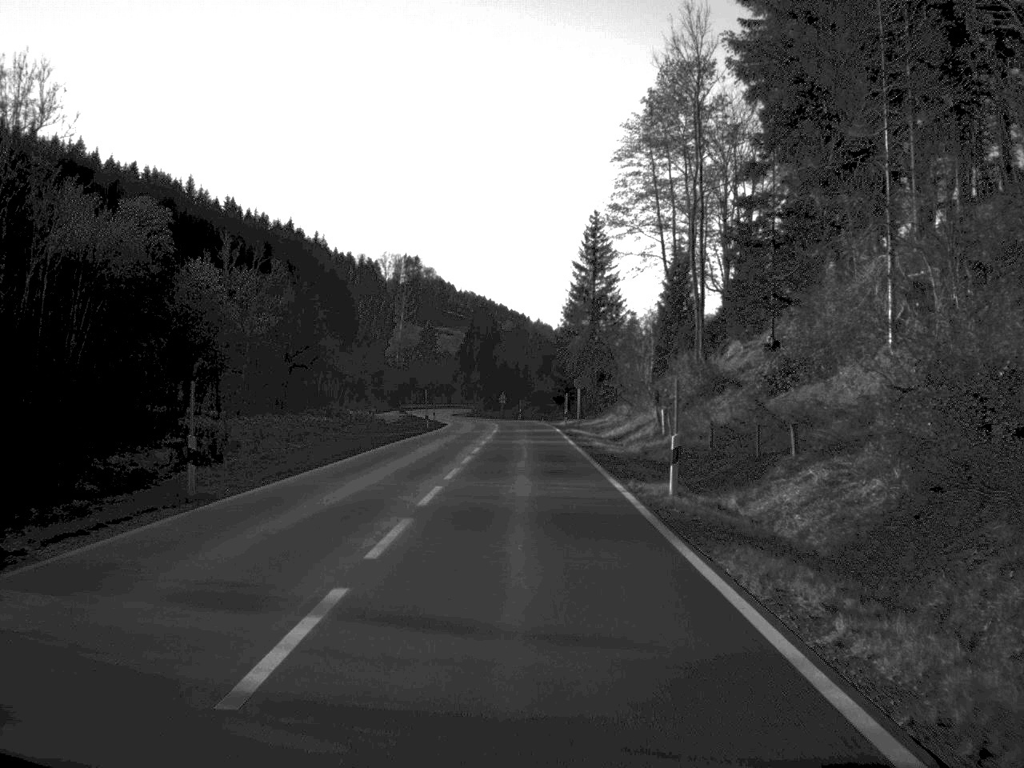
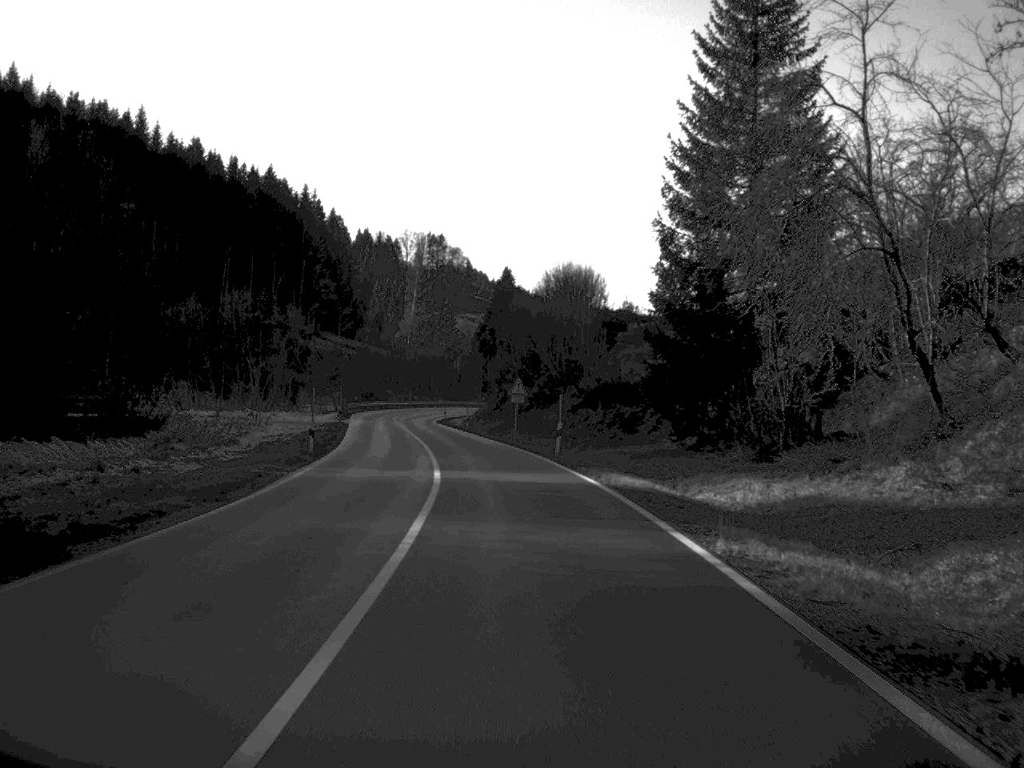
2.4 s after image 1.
(-0.5, +75.1) m; -2°
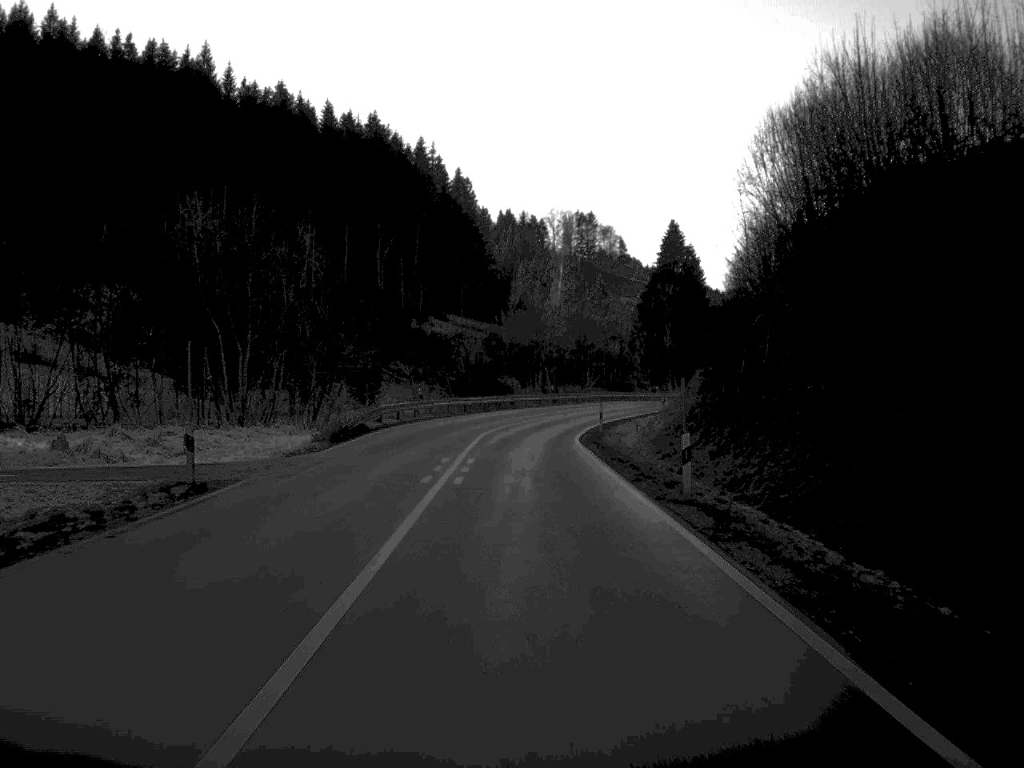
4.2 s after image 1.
(-3.6, +56.8) m; -7°
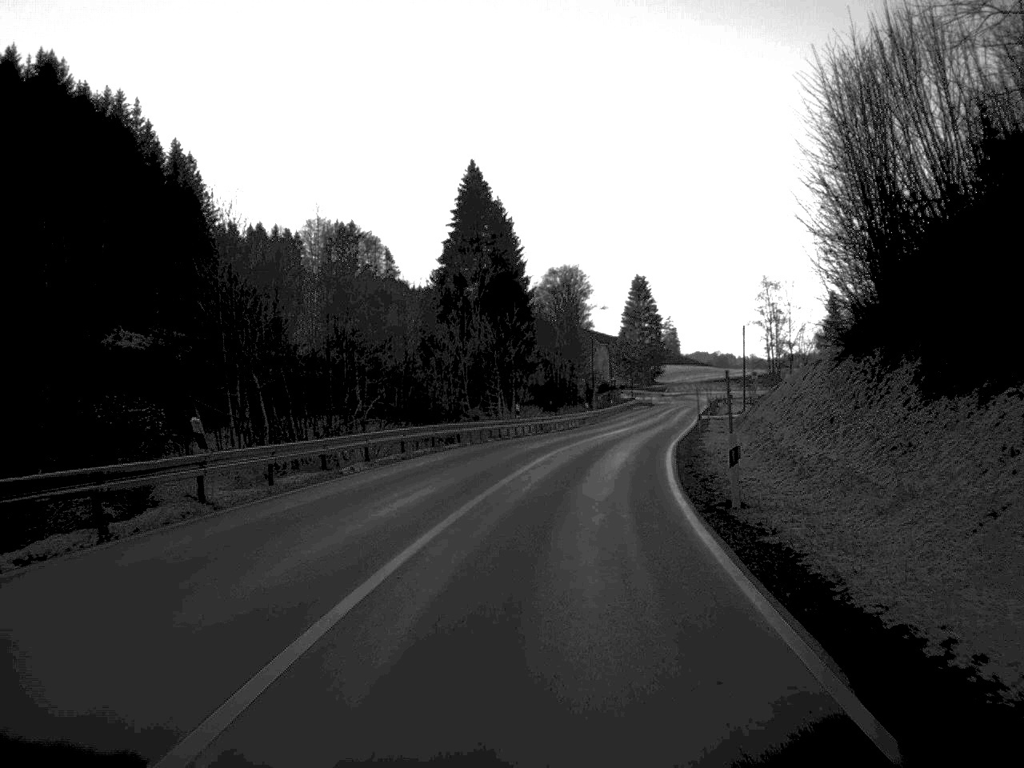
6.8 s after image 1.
(+3.6, +69.8) m; +11°
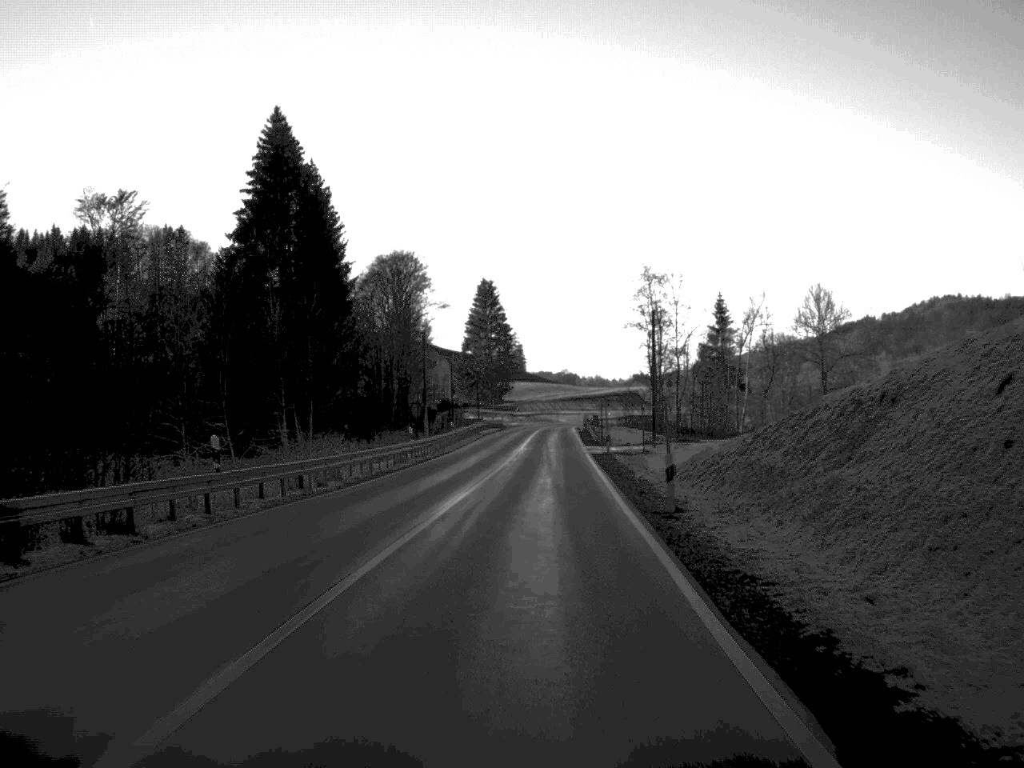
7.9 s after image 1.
(+2.3, +32.5) m; +7°
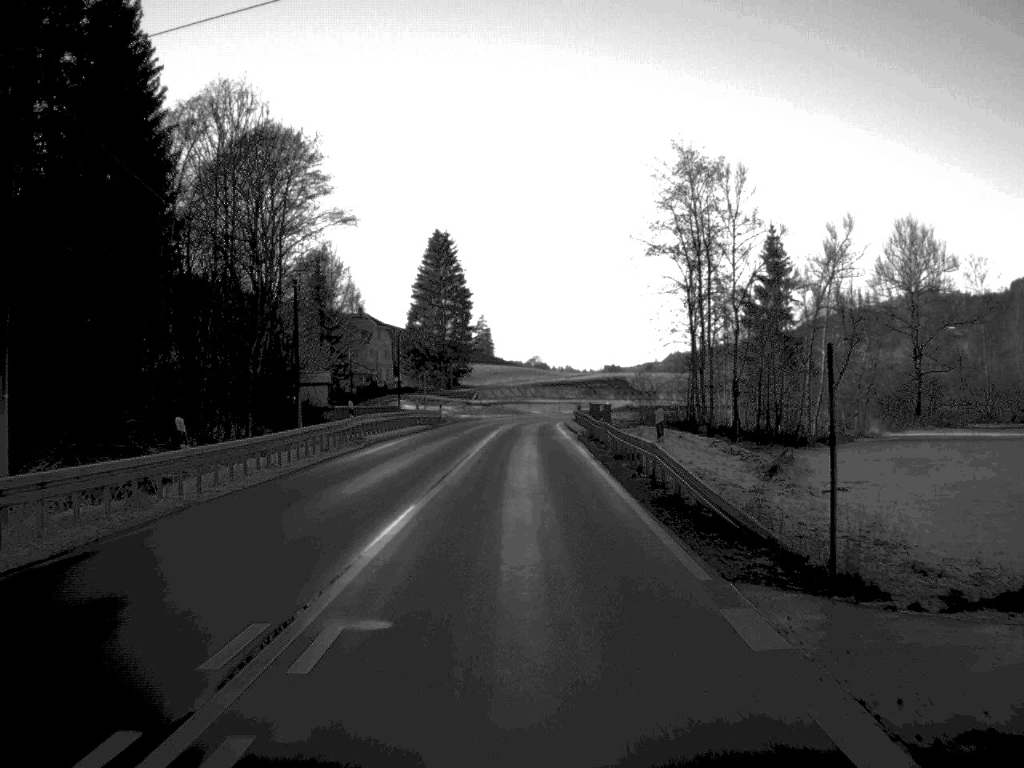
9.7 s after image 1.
(+0.9, +53.4) m; +1°
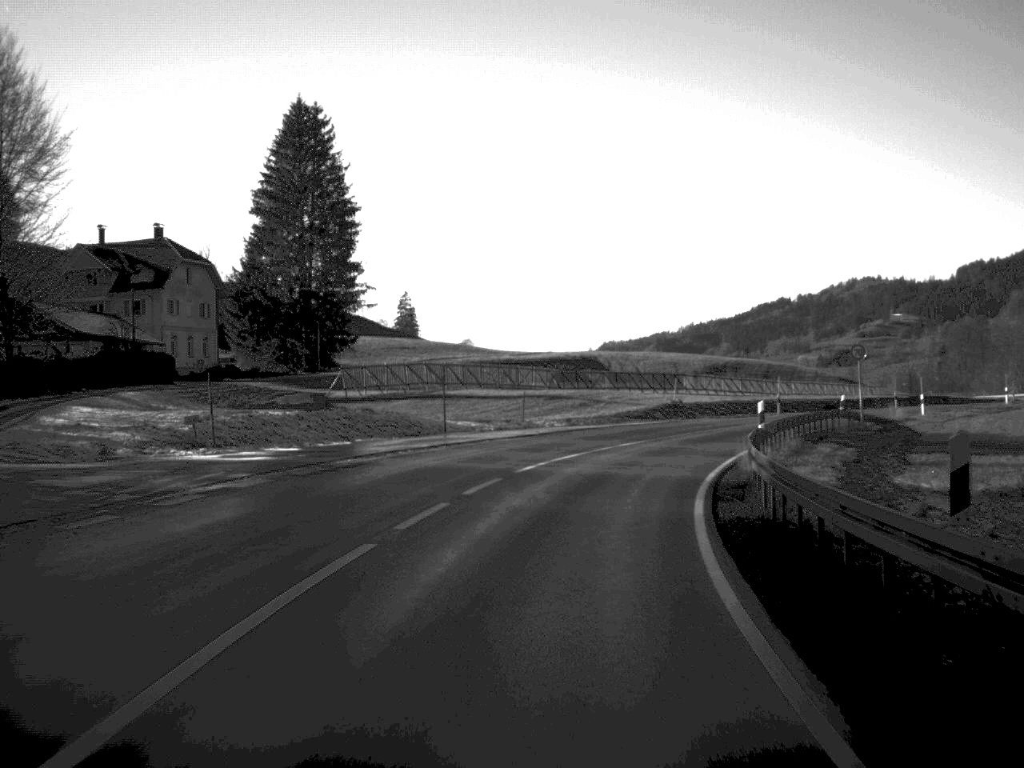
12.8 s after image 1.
(+0.7, +82.0) m; +3°
